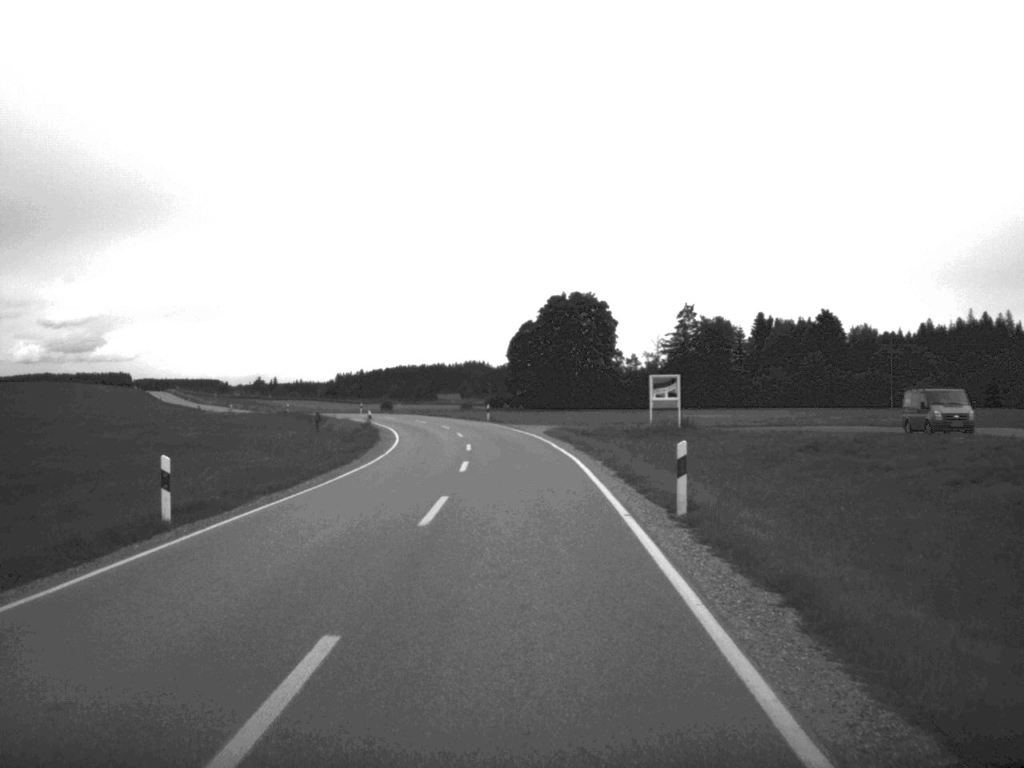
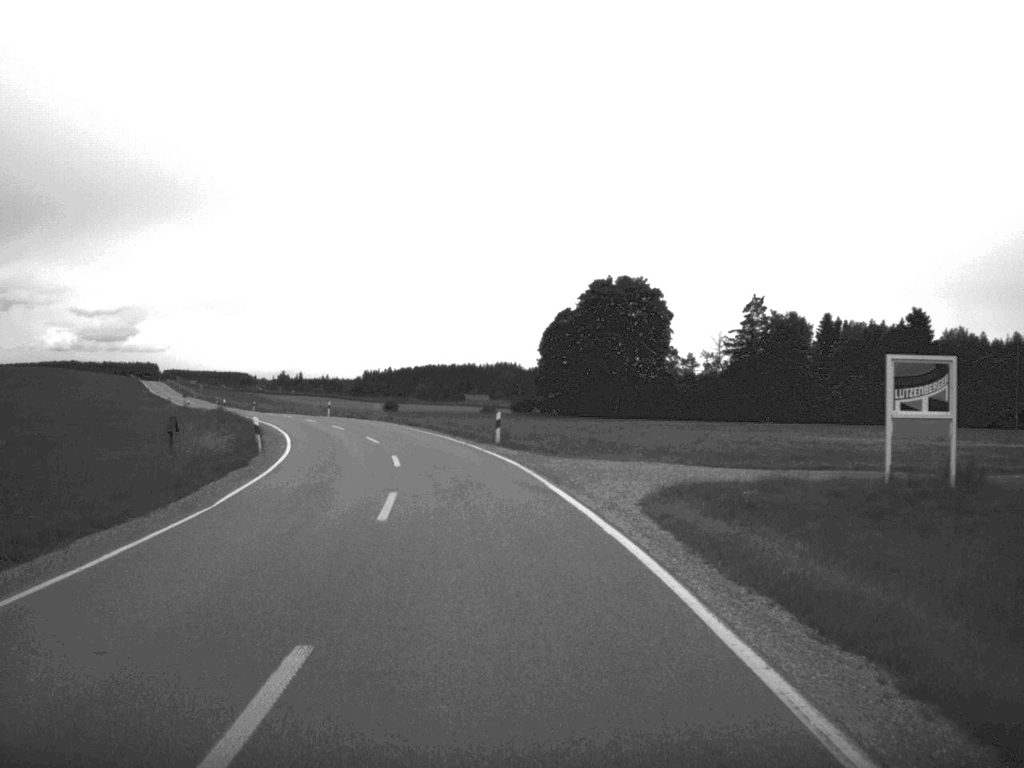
(-0.4, +35.8) m; -2°
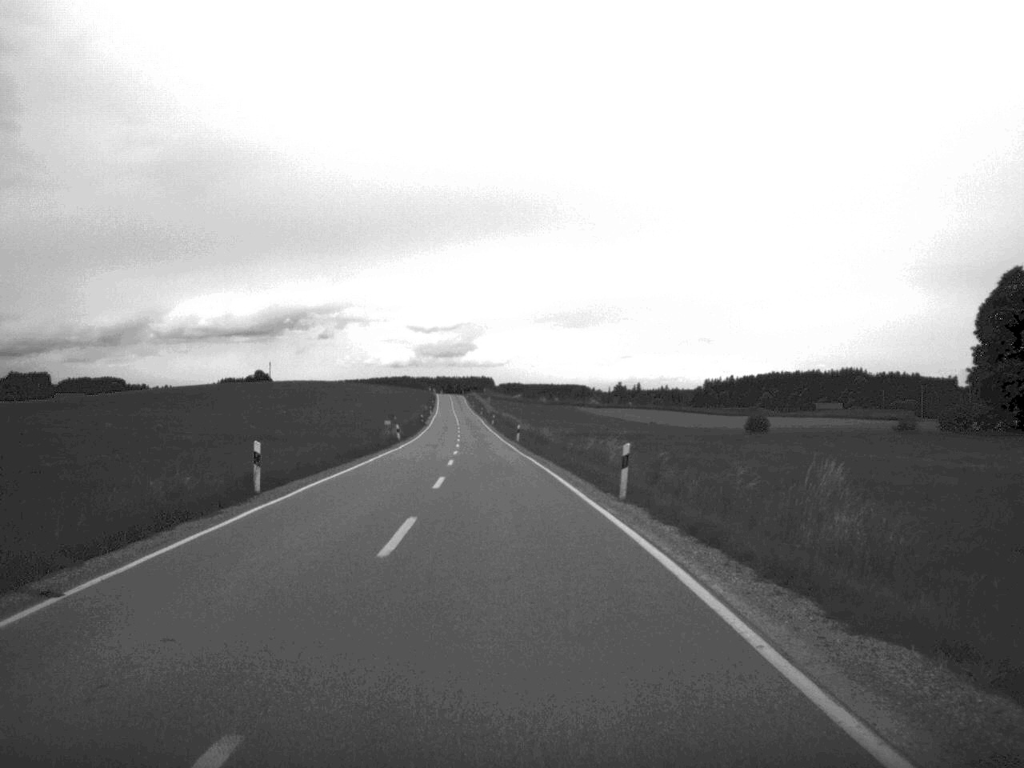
(-8.3, +59.8) m; -15°
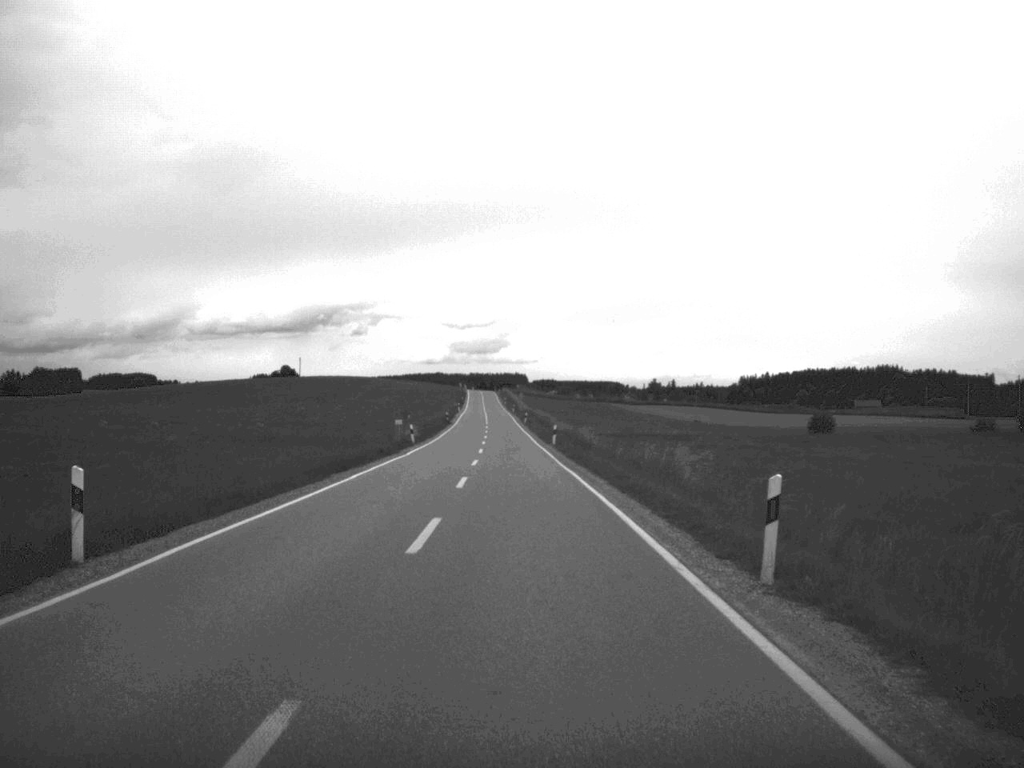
(-0.2, +11.5) m; -1°
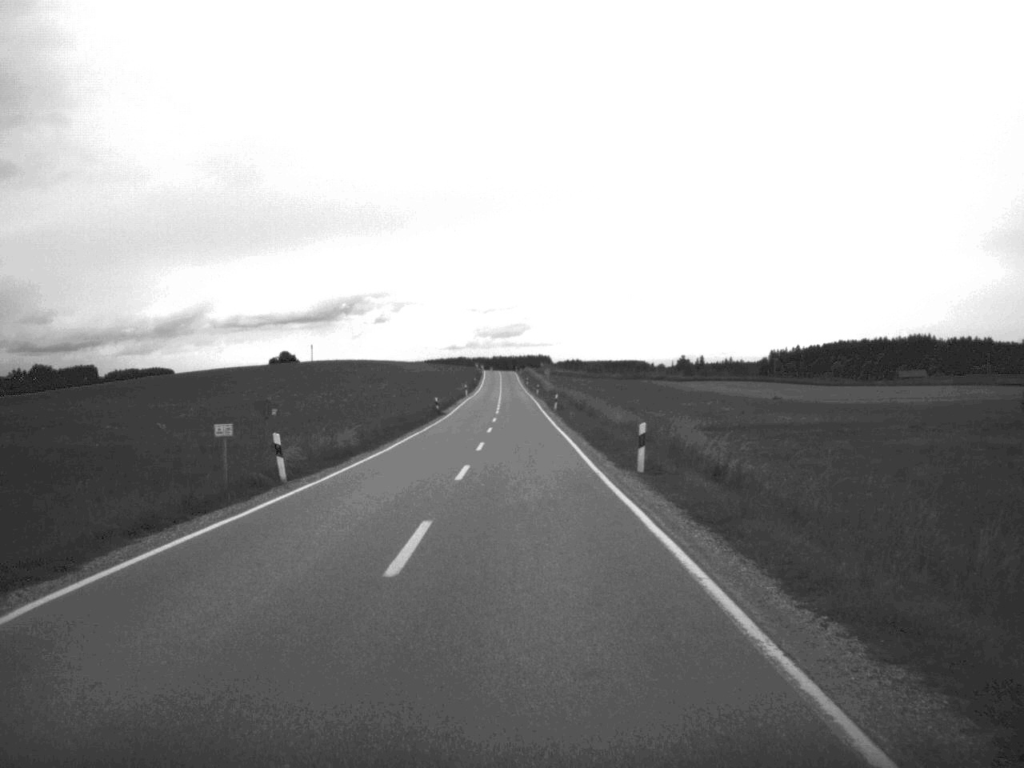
(-0.3, +37.7) m; -1°
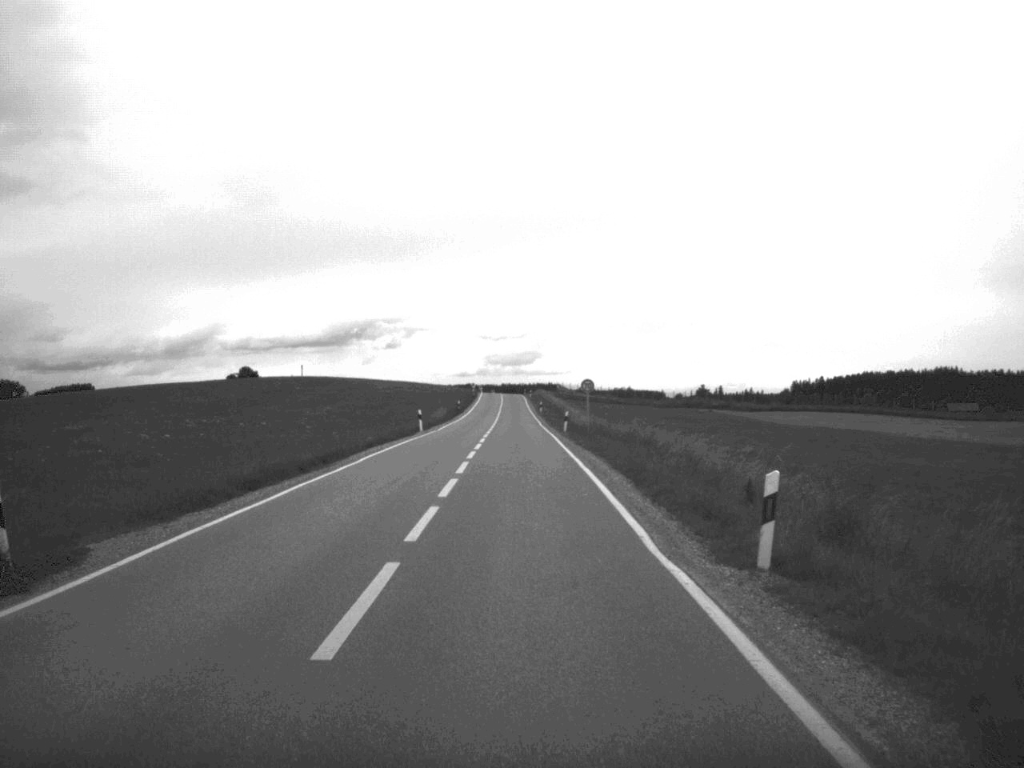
(-0.4, +62.4) m; -1°
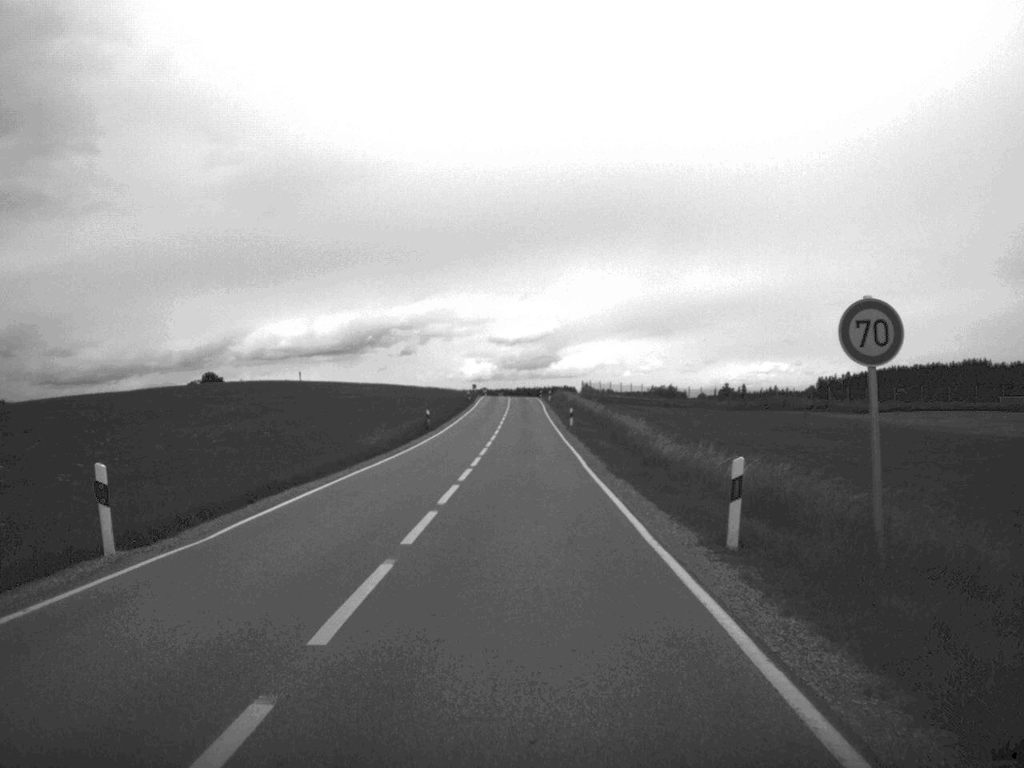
(-0.2, +46.6) m; -1°
